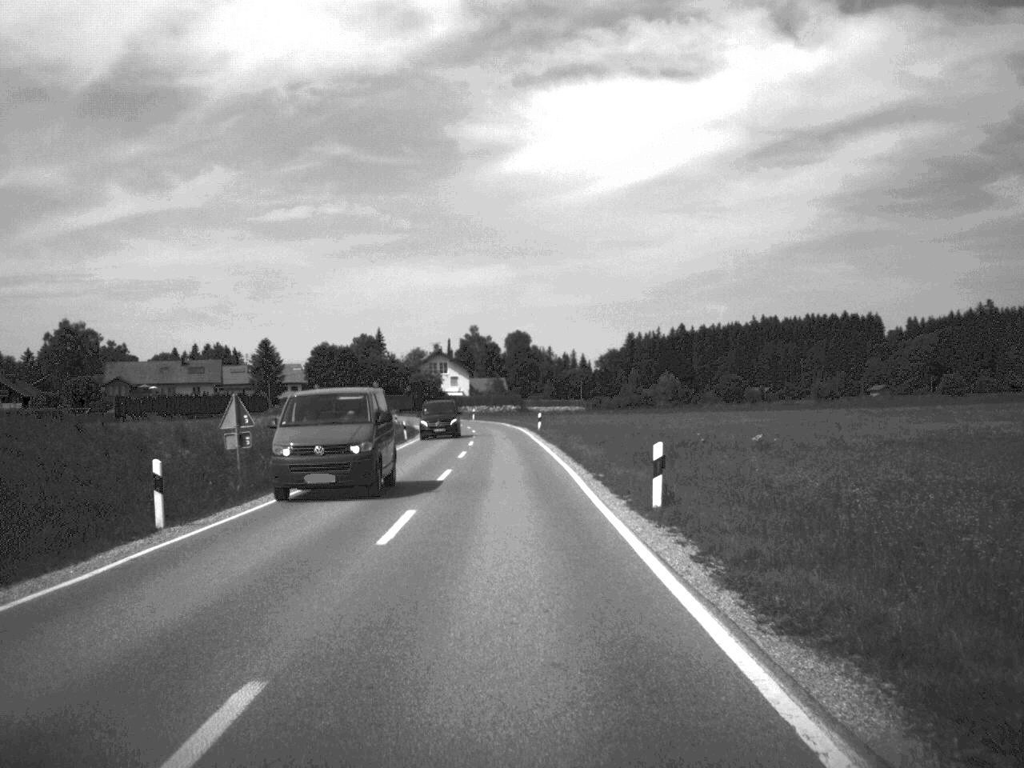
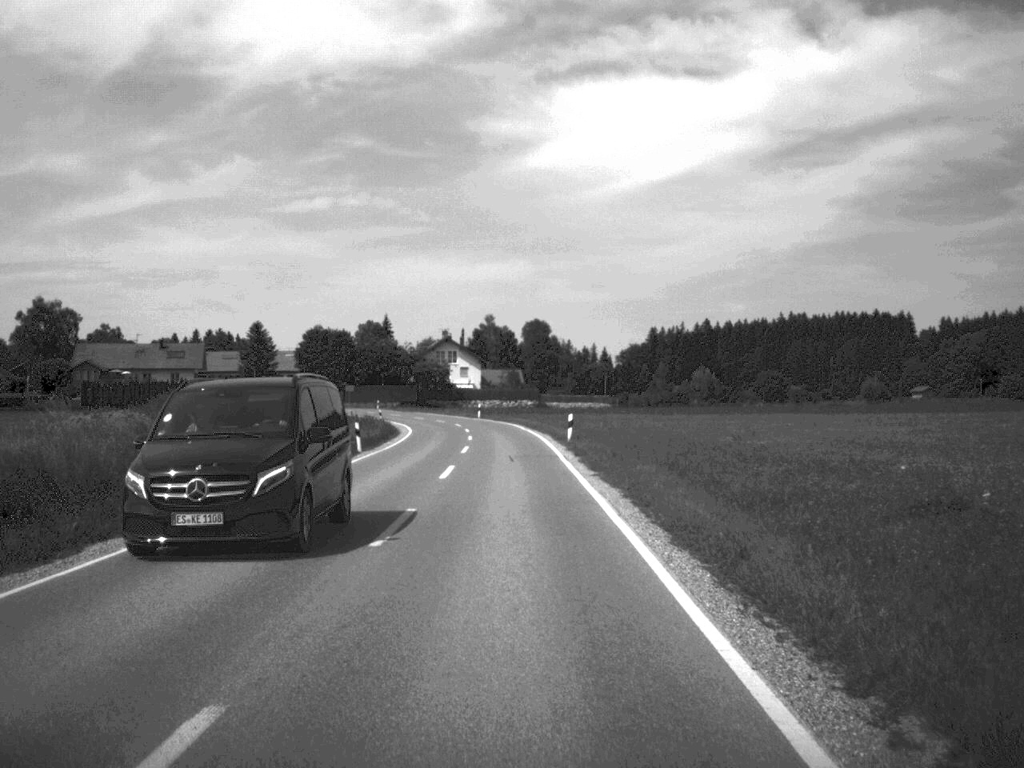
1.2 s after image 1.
(-0.2, +24.3) m; -1°
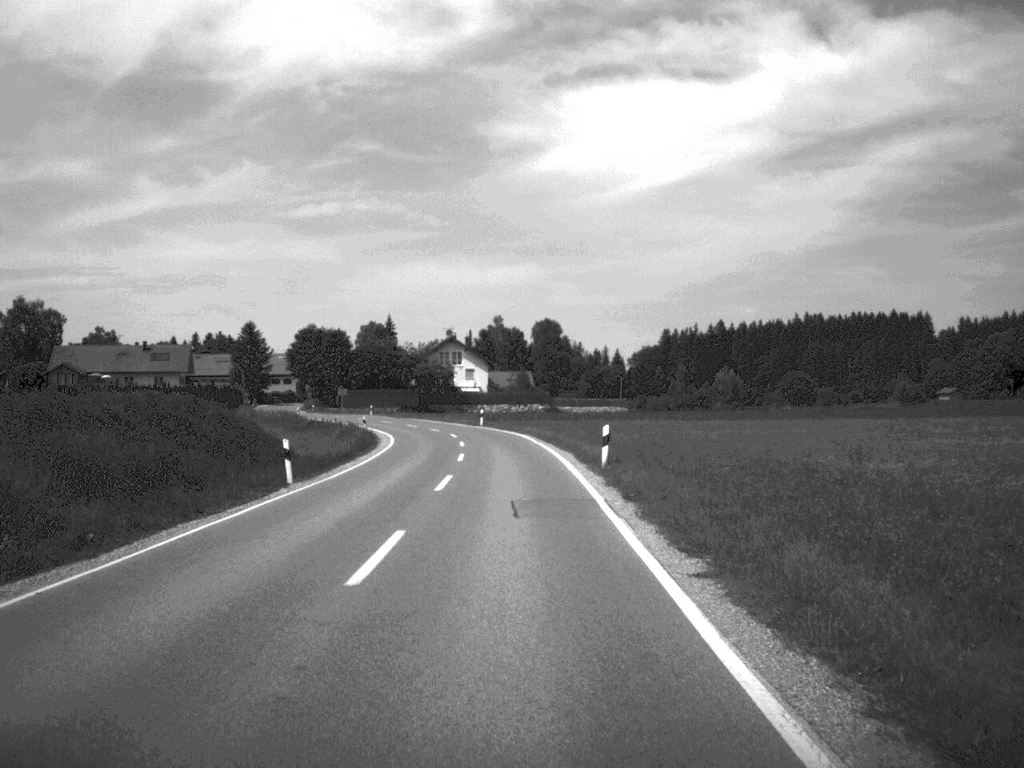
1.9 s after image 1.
(-0.1, +14.1) m; 0°
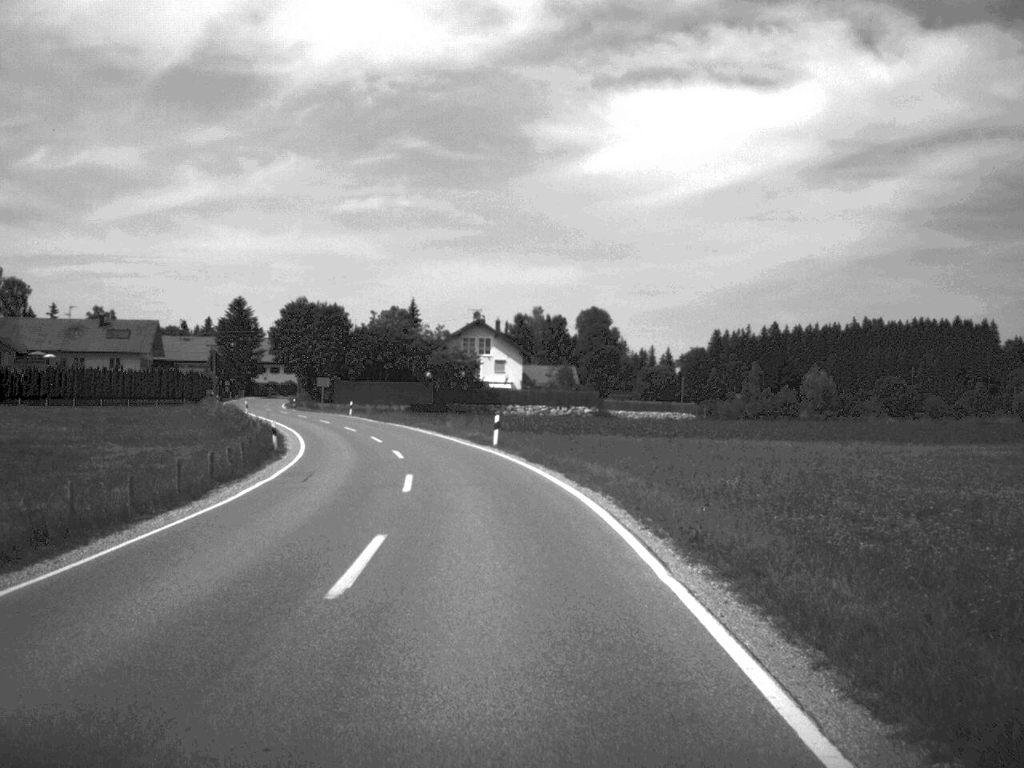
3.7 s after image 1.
(-0.5, +36.1) m; -2°
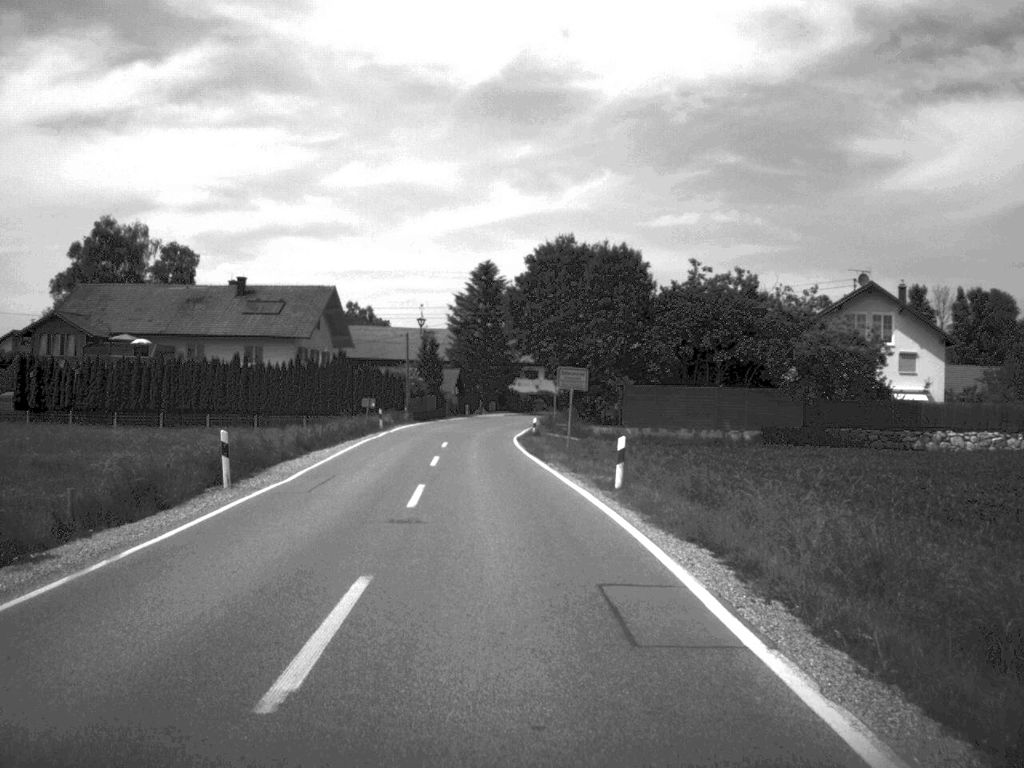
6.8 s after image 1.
(-7.5, +61.6) m; -14°
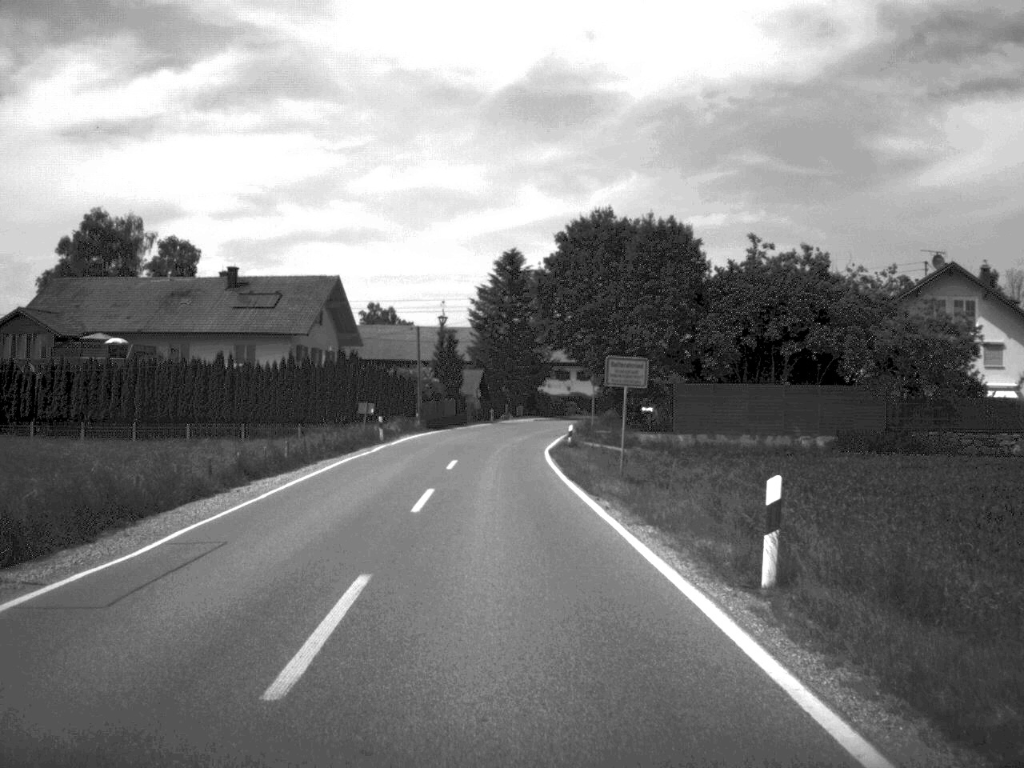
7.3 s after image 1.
(-0.1, +11.5) m; -1°
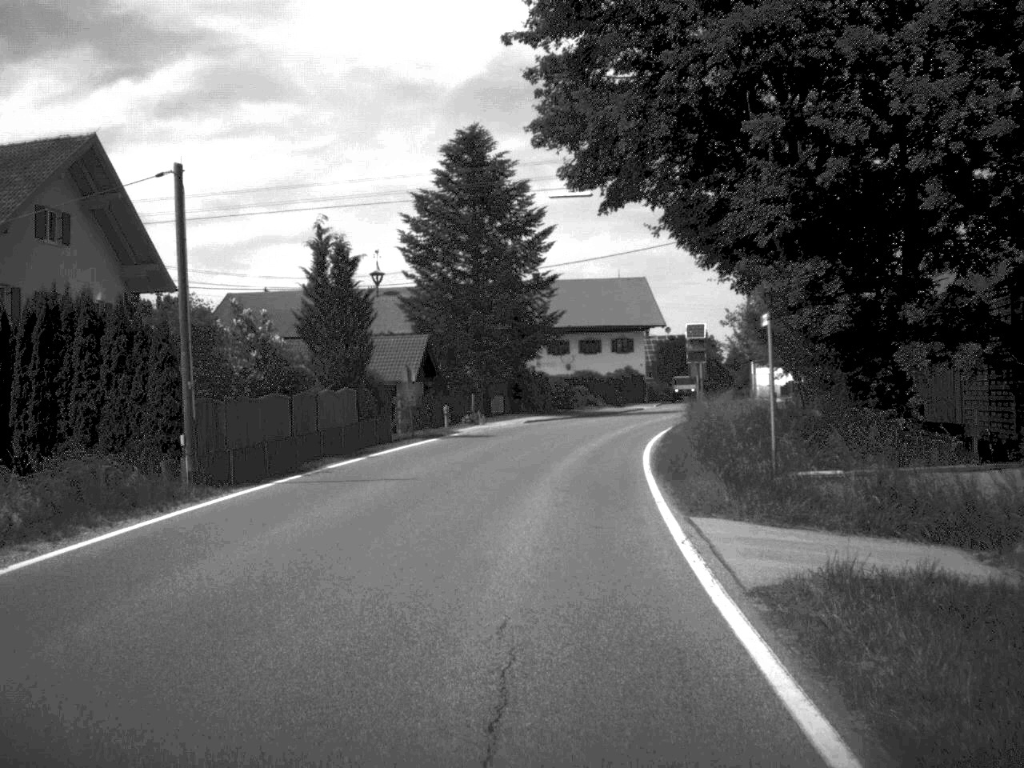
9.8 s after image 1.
(-0.4, +45.4) m; +1°
